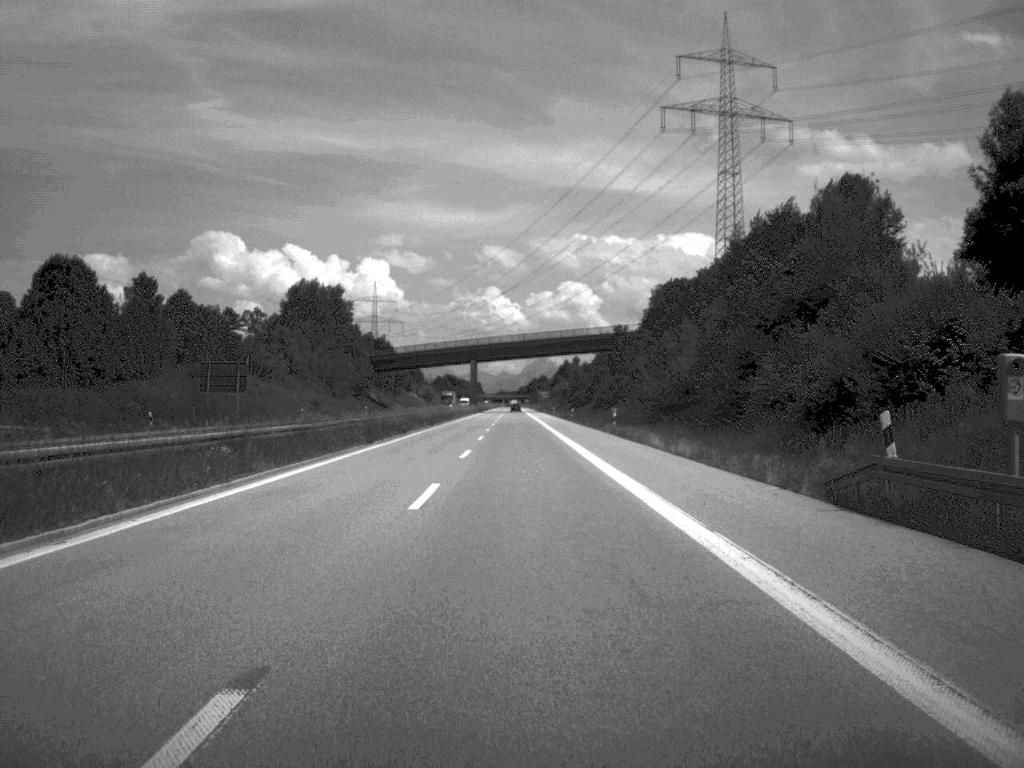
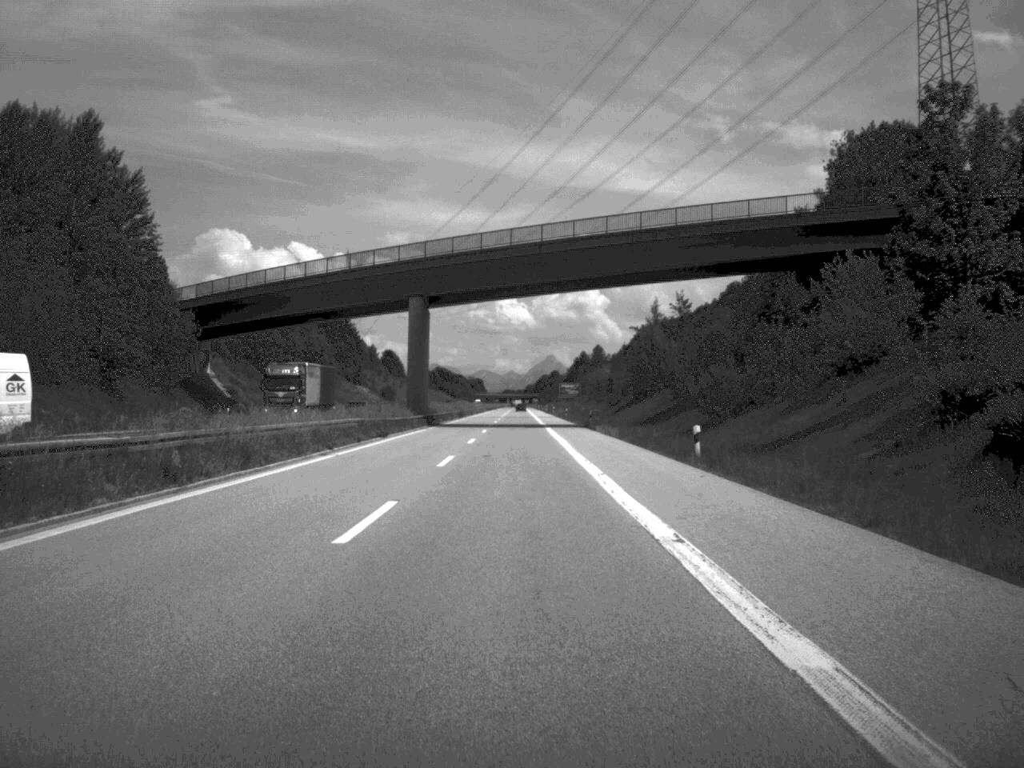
(-0.7, +128.6) m; 0°
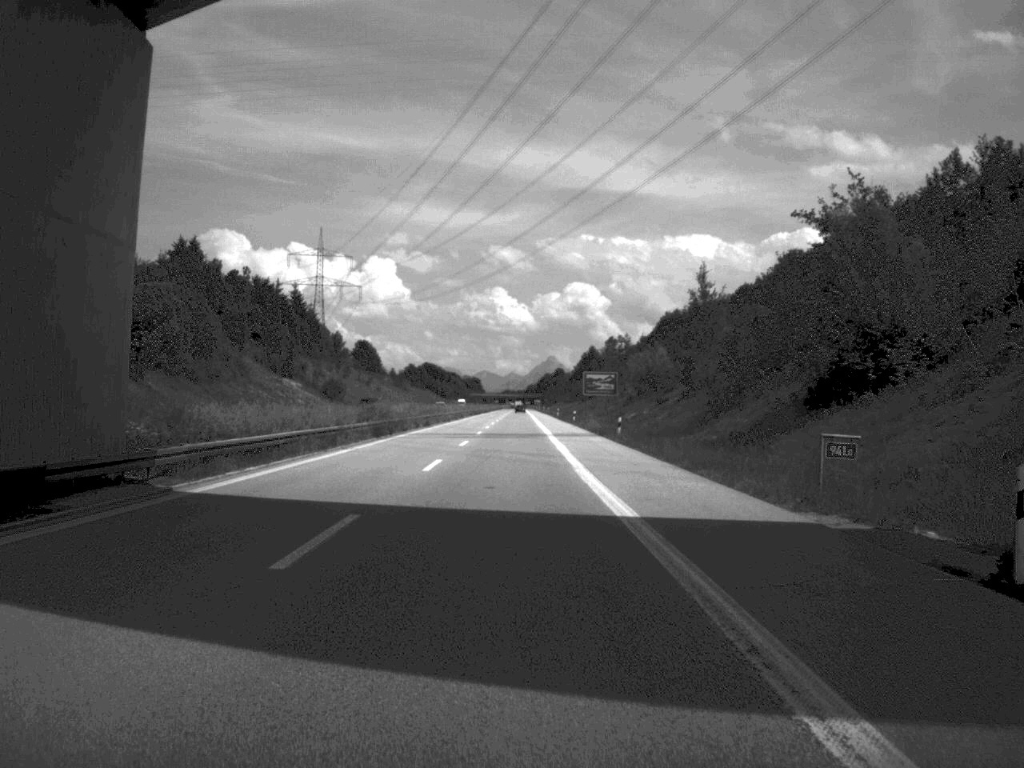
(-0.1, +72.6) m; 0°
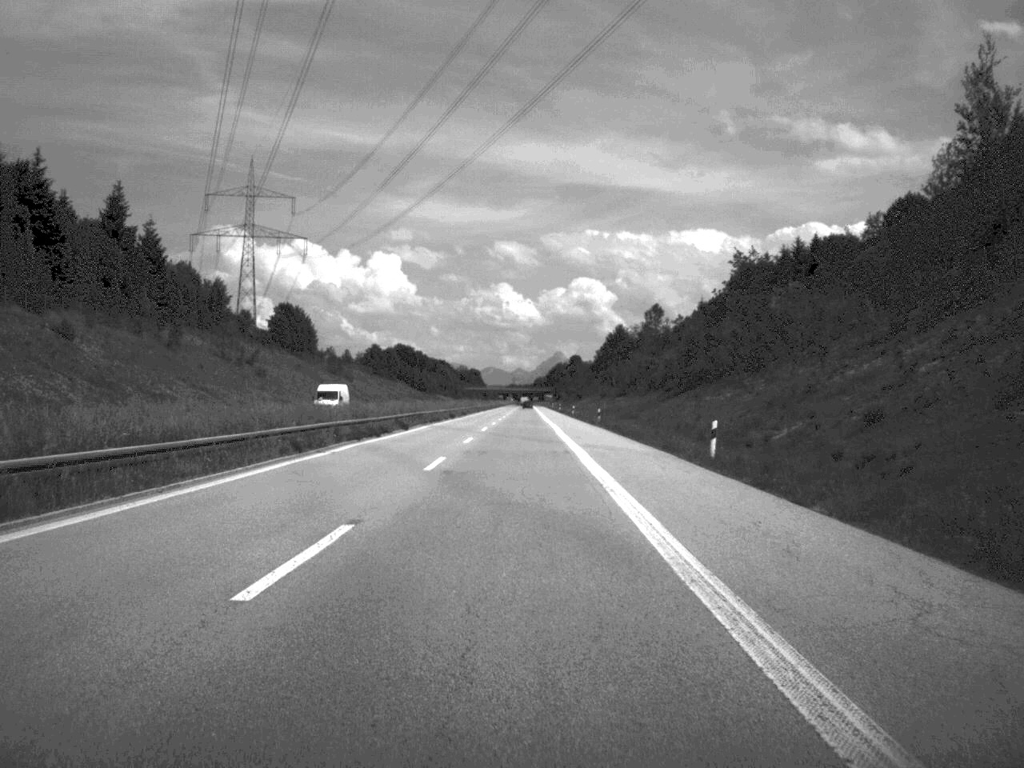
(-0.5, +125.8) m; 0°
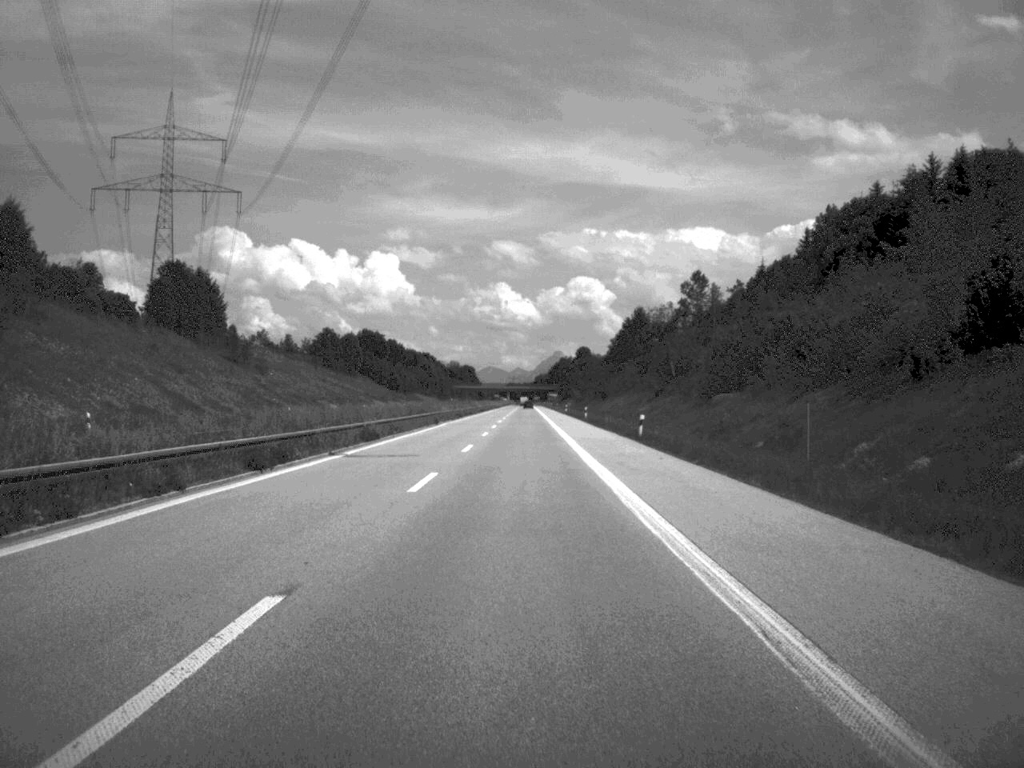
(-0.1, +75.9) m; 0°
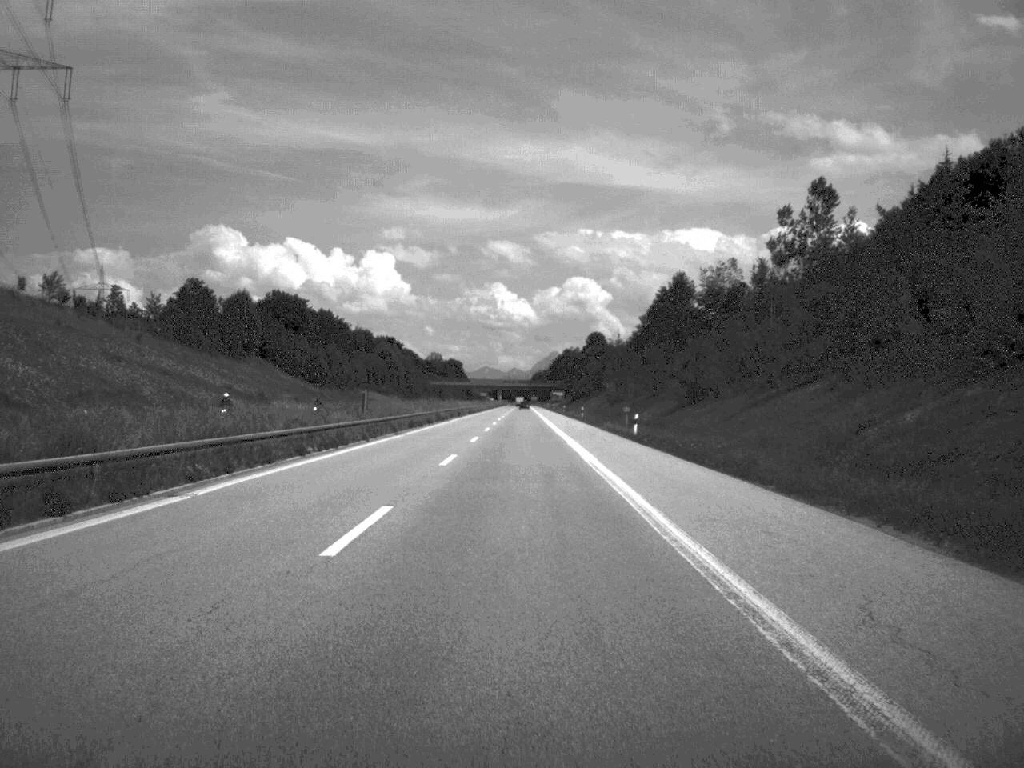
(+0.1, +98.0) m; 0°
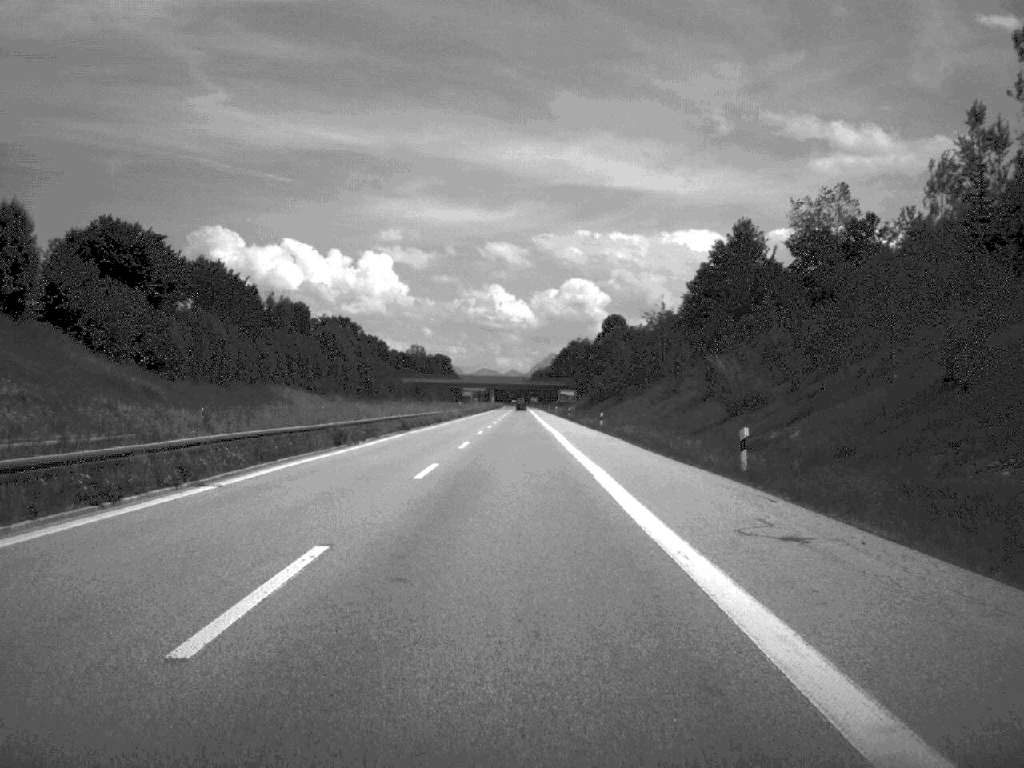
(0.0, +76.1) m; 0°
